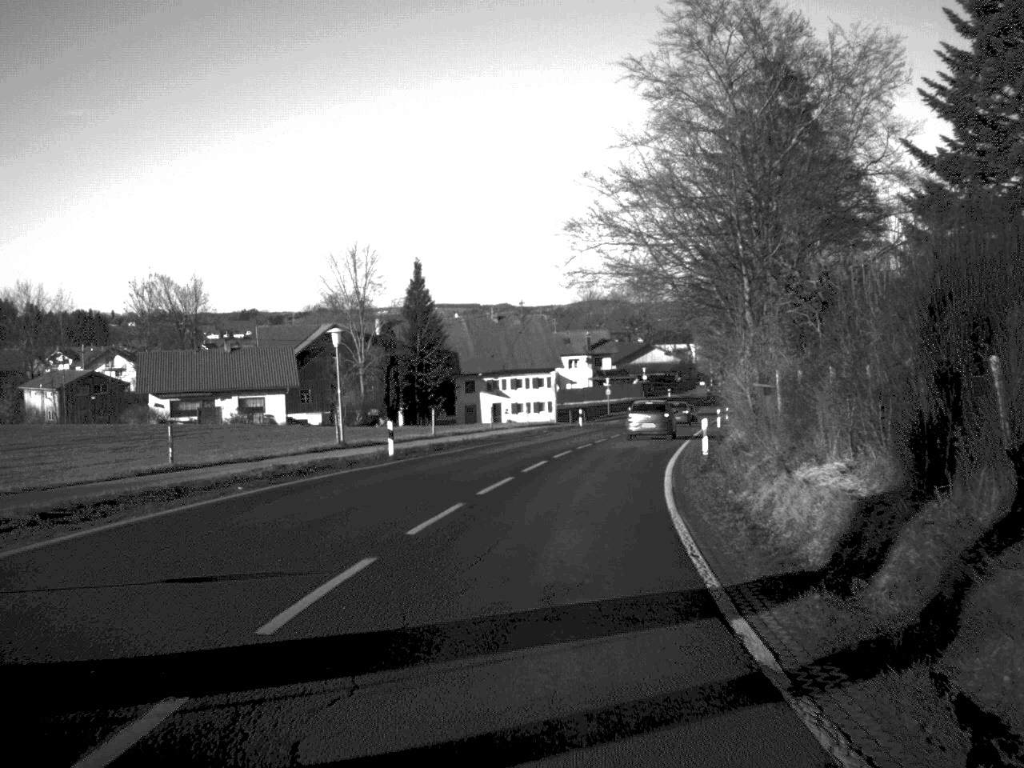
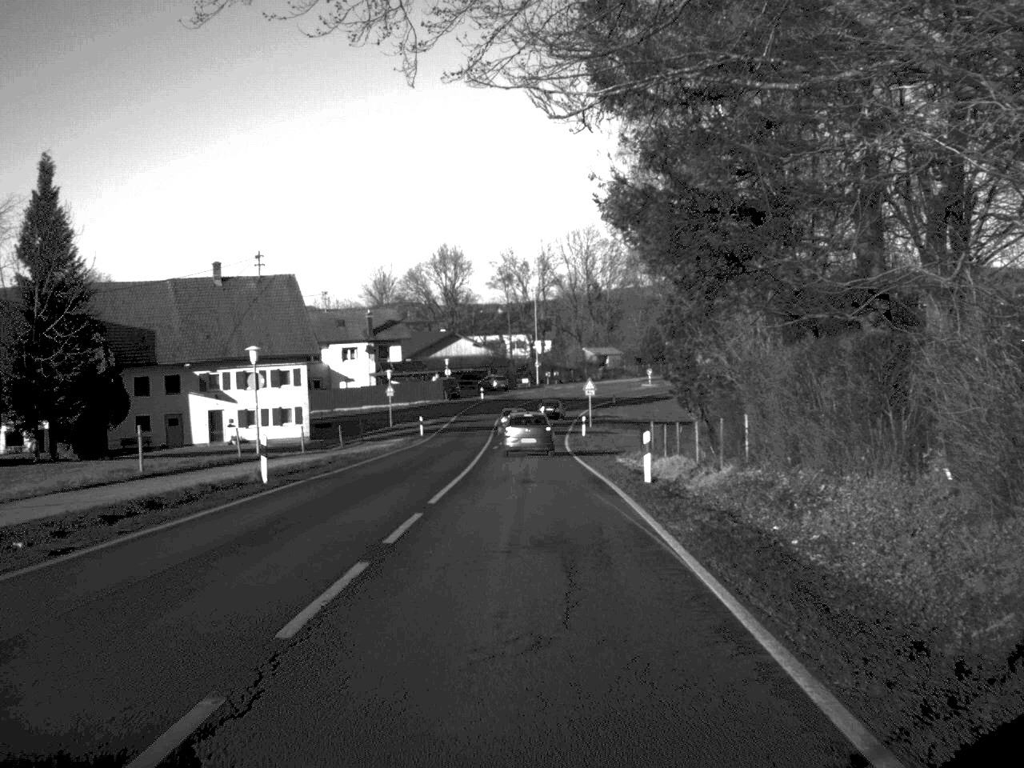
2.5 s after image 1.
(+4.3, +46.4) m; +8°
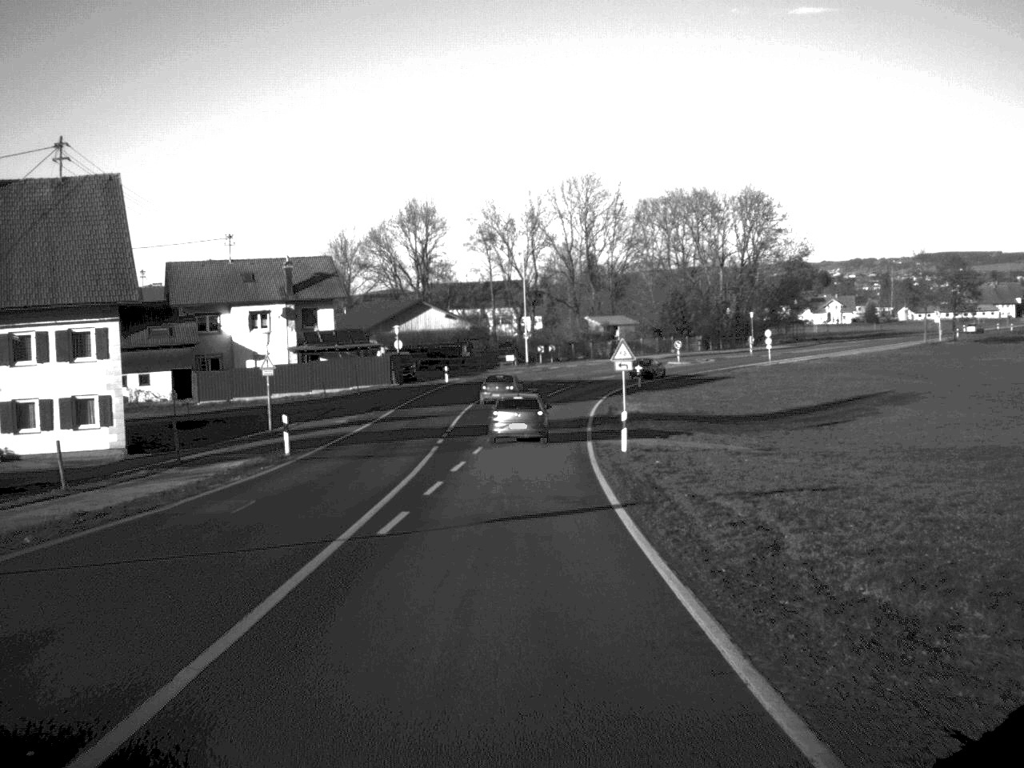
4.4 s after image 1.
(+0.2, +36.4) m; 0°
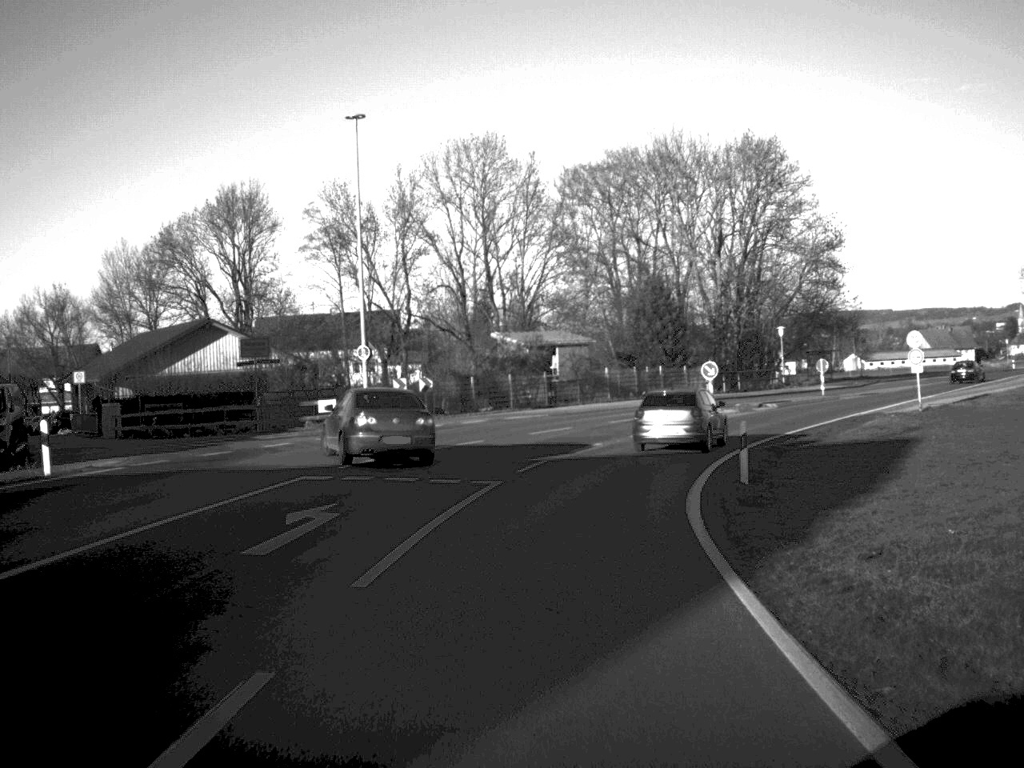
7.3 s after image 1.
(+1.5, +58.0) m; +5°
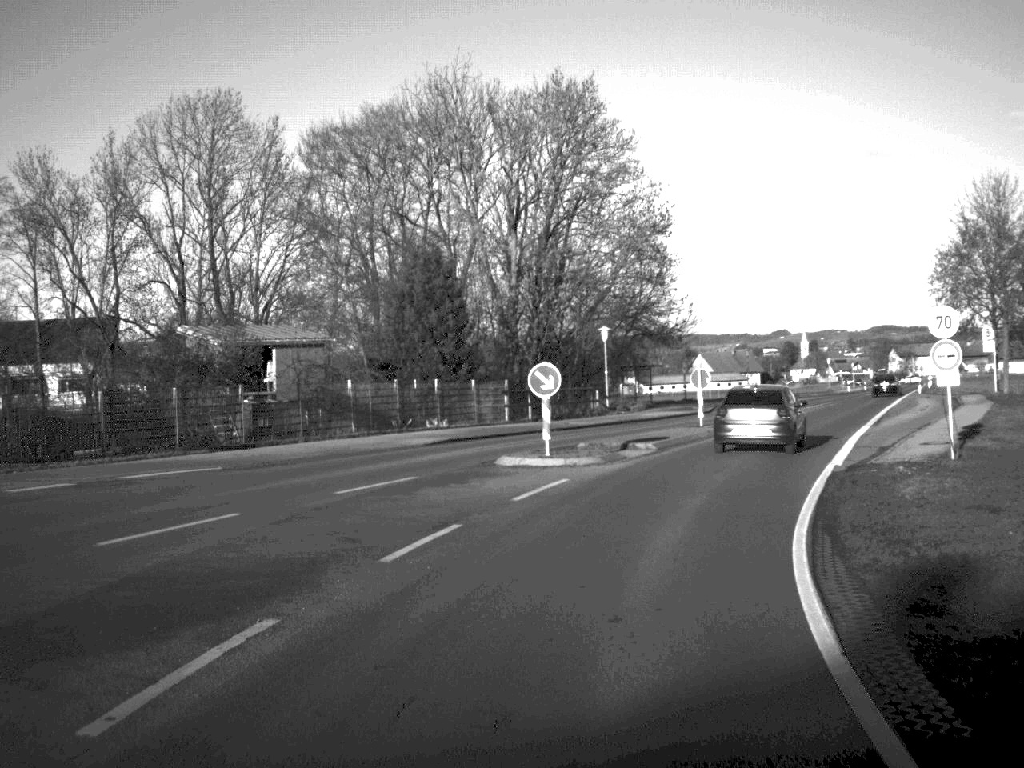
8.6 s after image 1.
(+1.8, +22.7) m; +11°
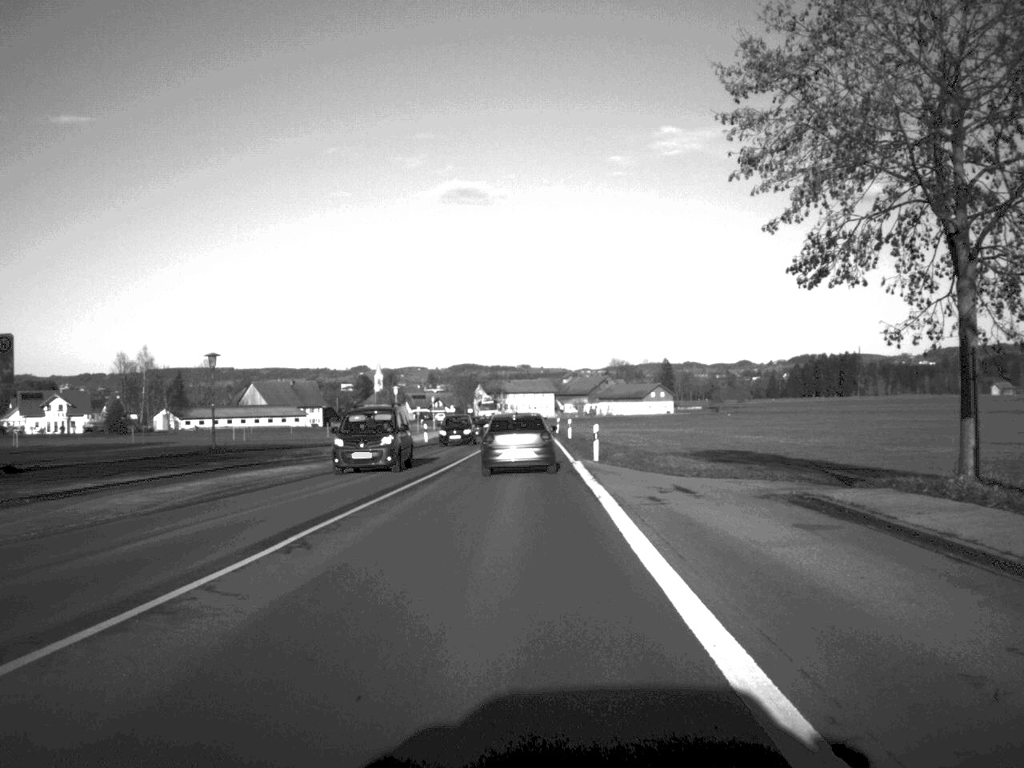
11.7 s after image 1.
(+12.4, +50.1) m; +18°
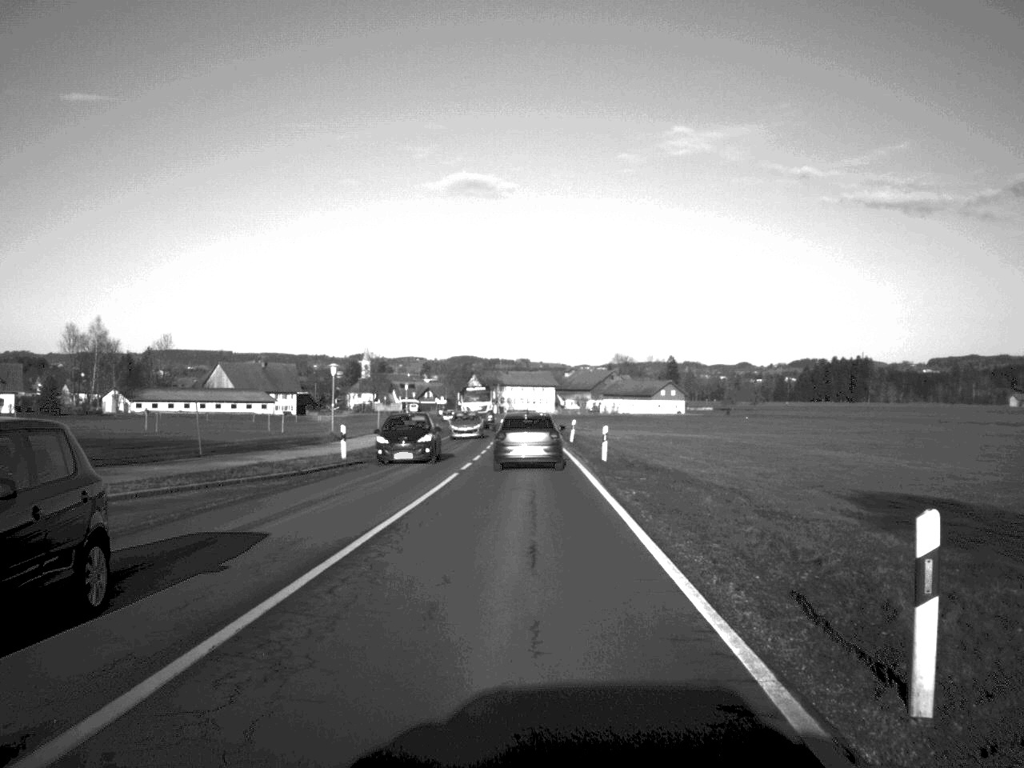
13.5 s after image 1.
(-0.1, +30.5) m; 0°
